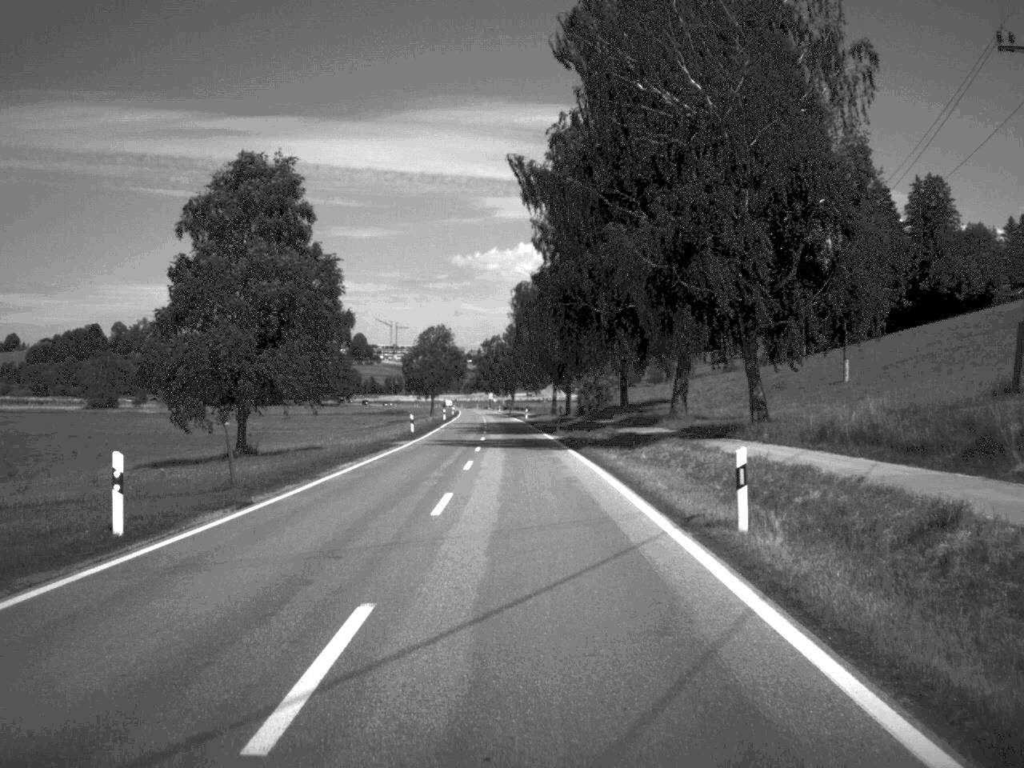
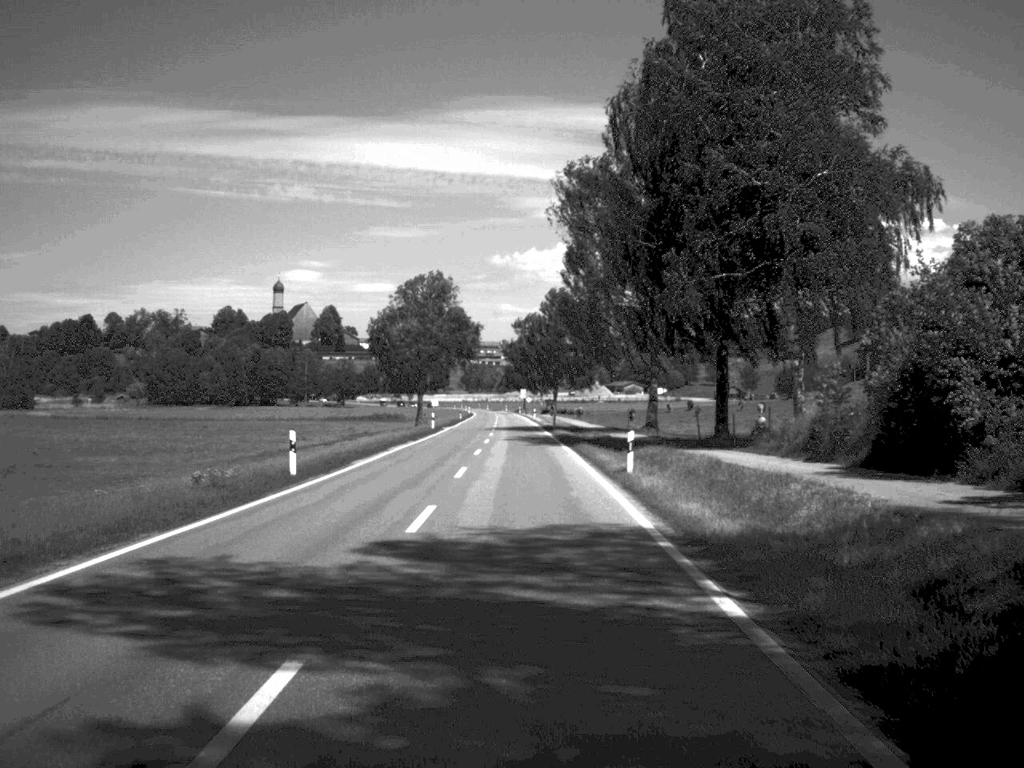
(-1.5, +85.0) m; -2°
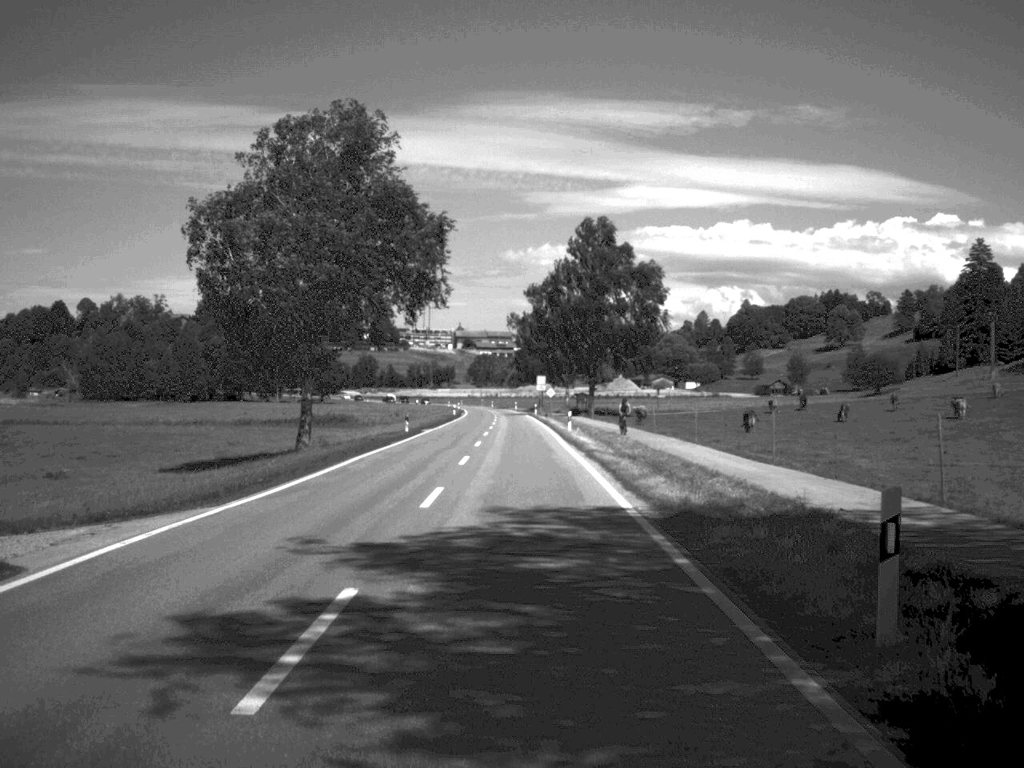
(-0.5, +68.3) m; -1°
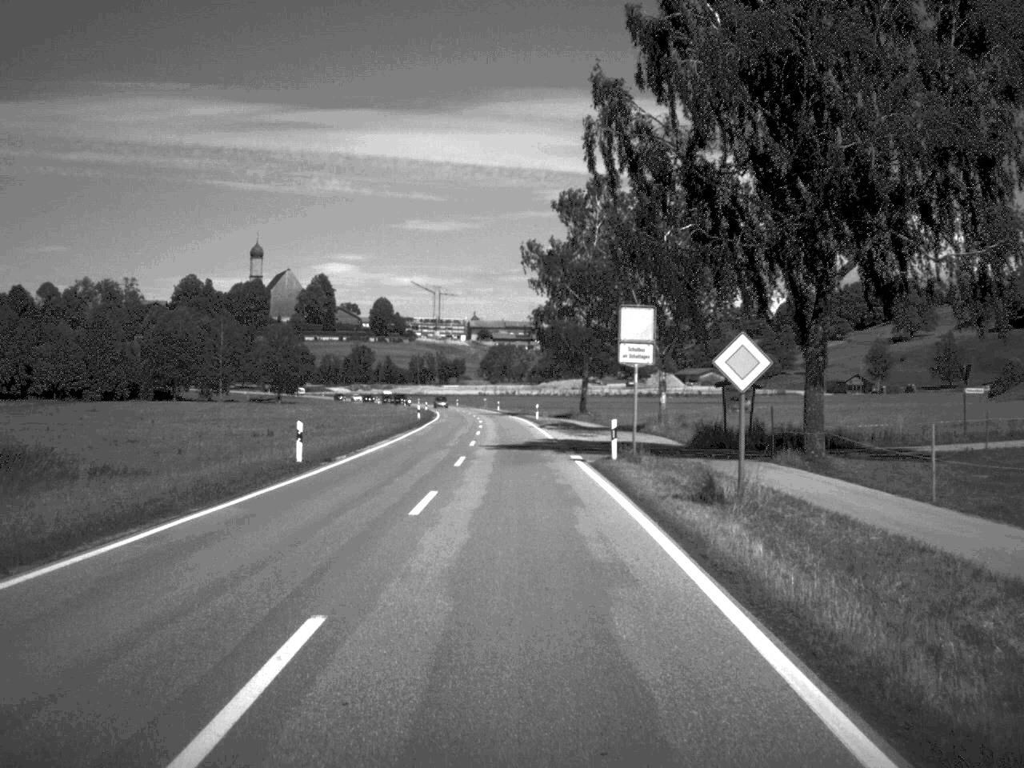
(-0.7, +84.3) m; -1°
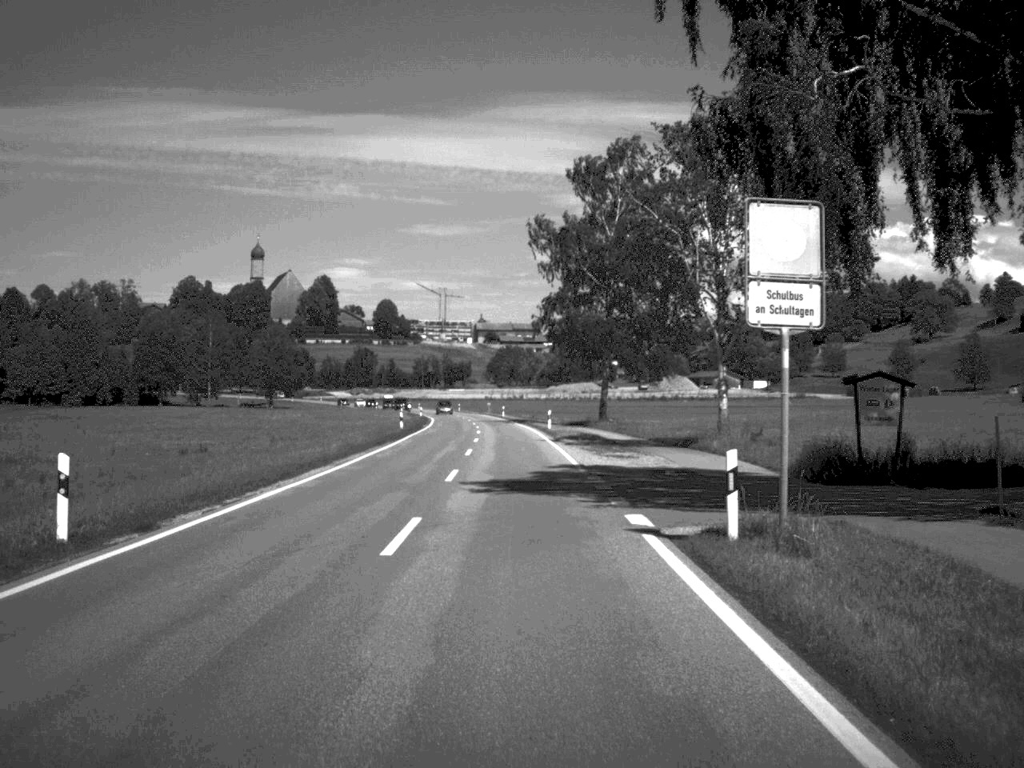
(-0.1, +15.8) m; 0°
